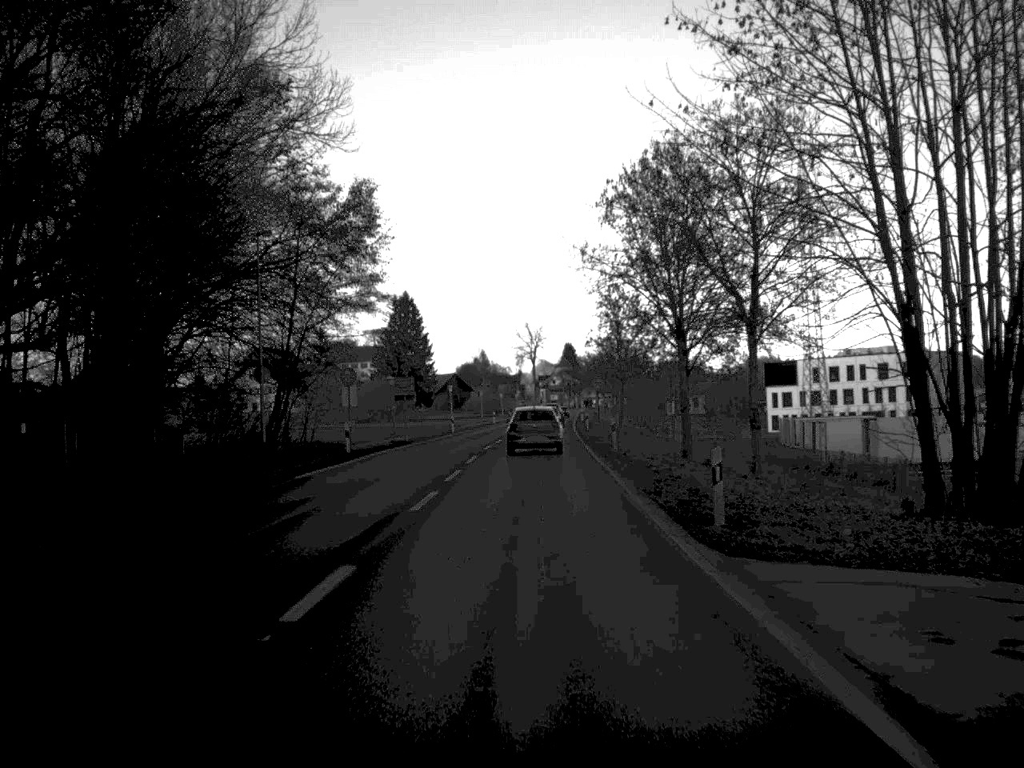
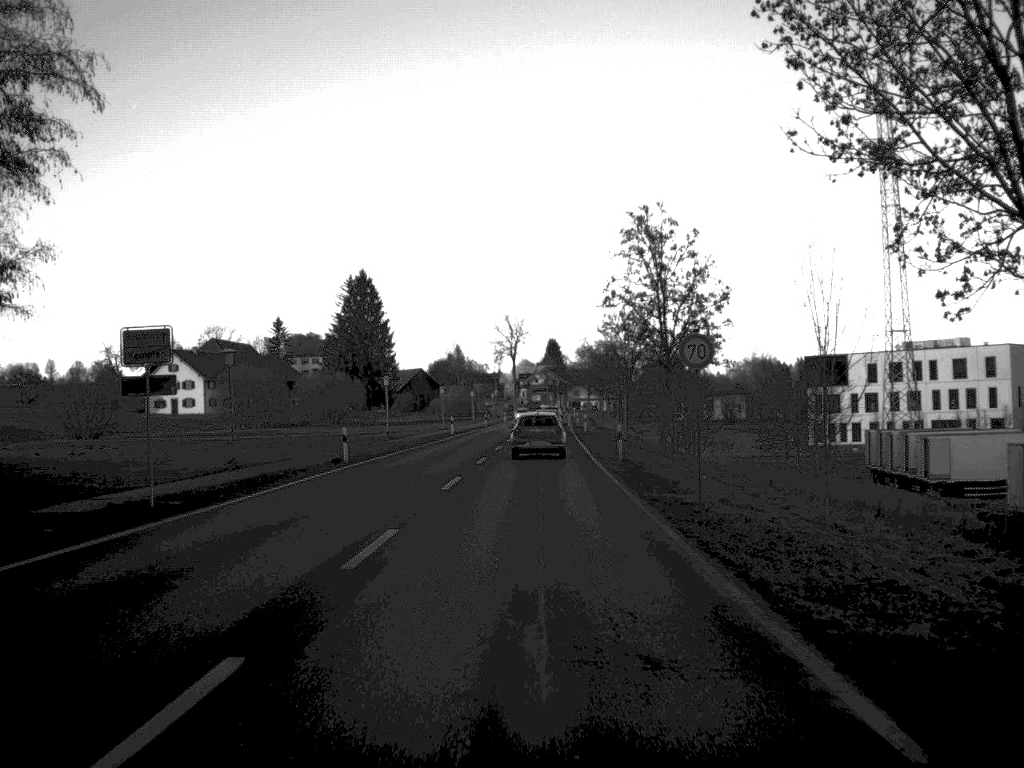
(+0.3, +40.4) m; +1°
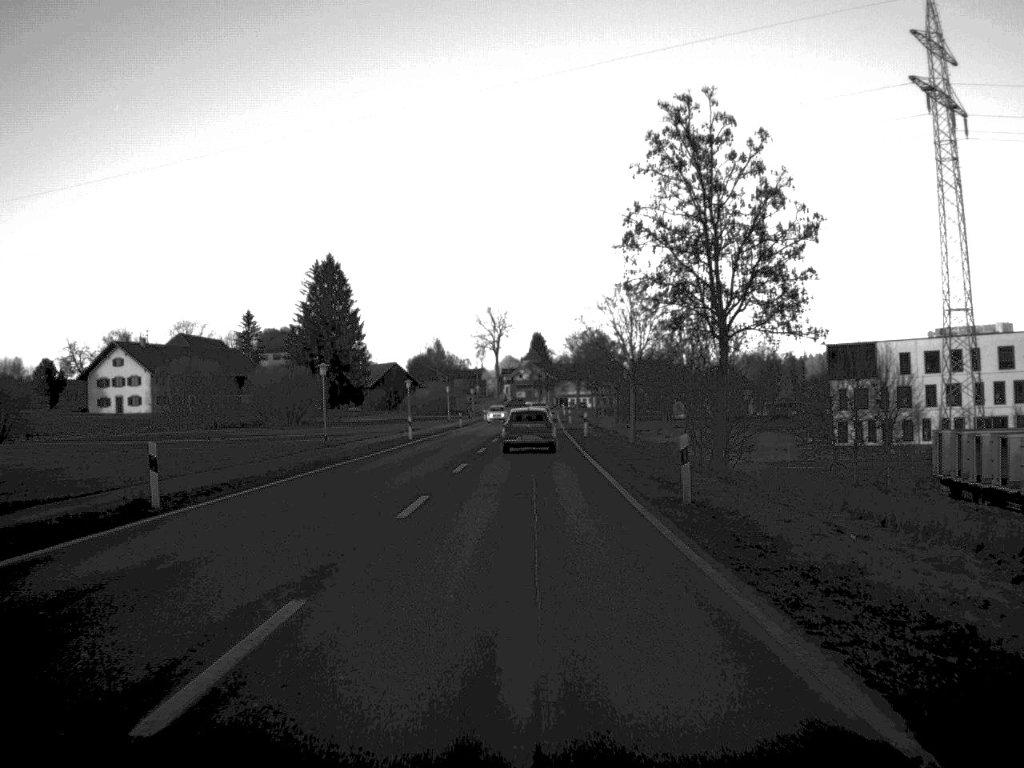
(+0.1, +19.0) m; +1°
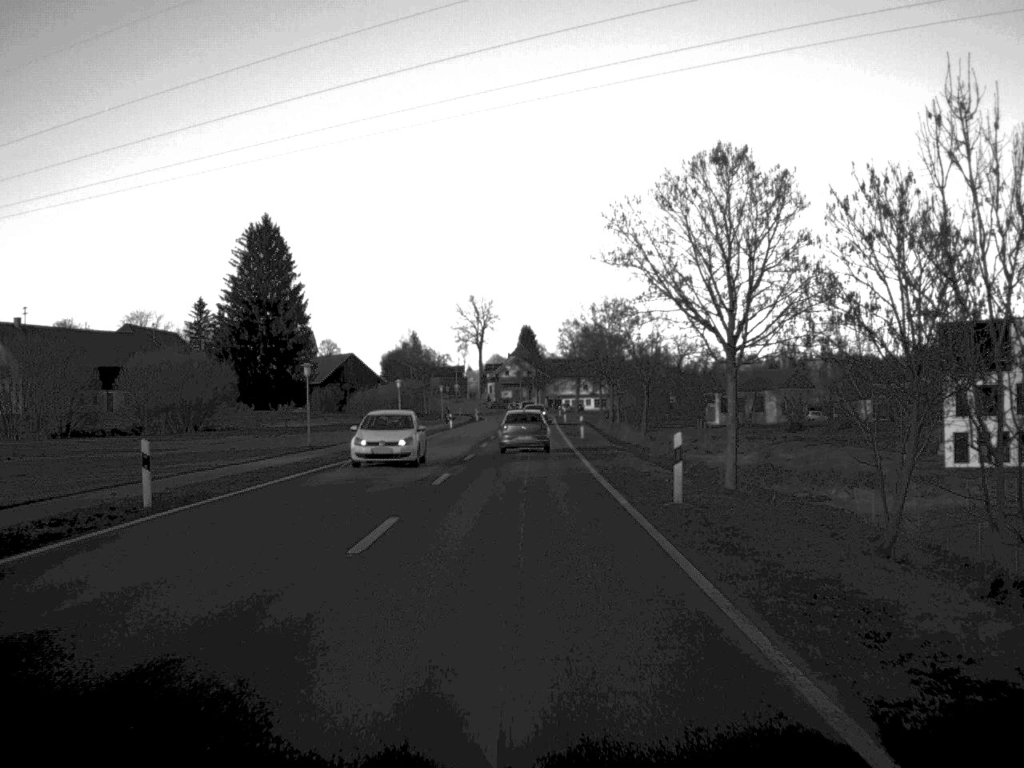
(+0.2, +40.5) m; 0°
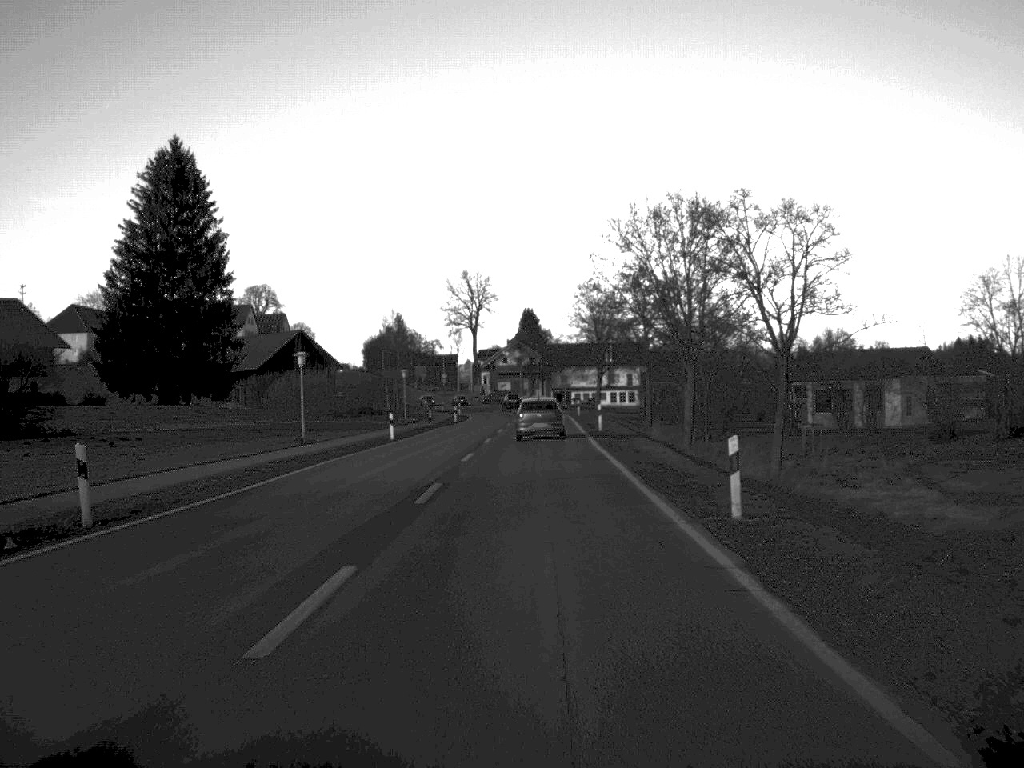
(-0.1, +42.3) m; 0°
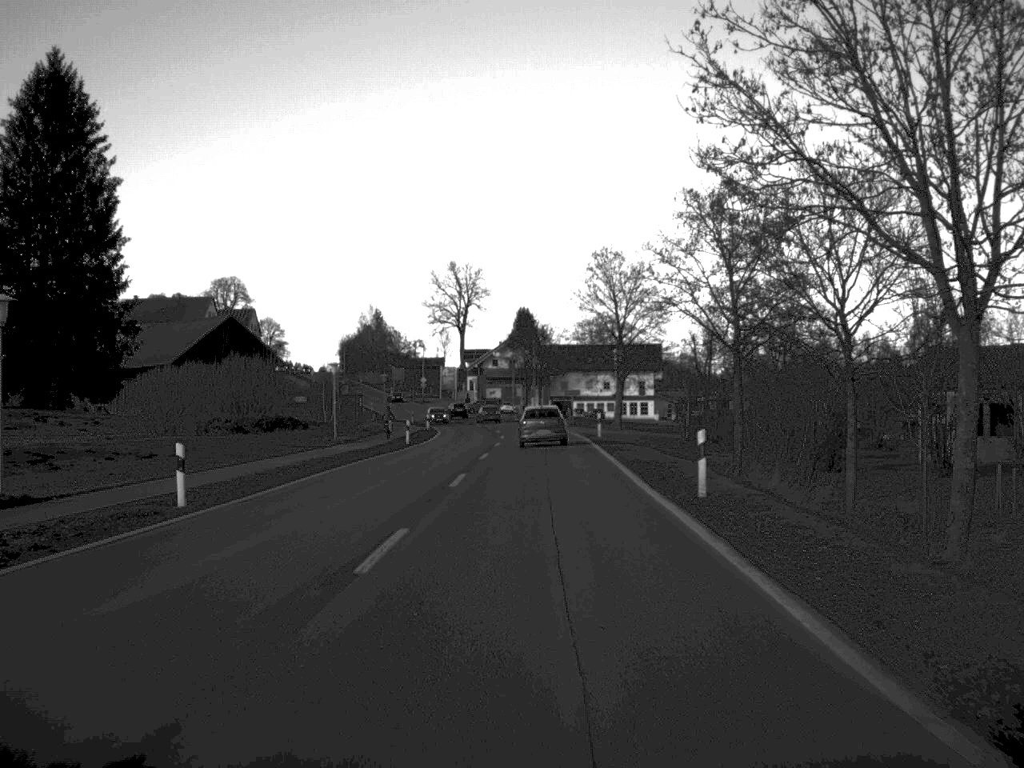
(+0.1, +30.9) m; 0°
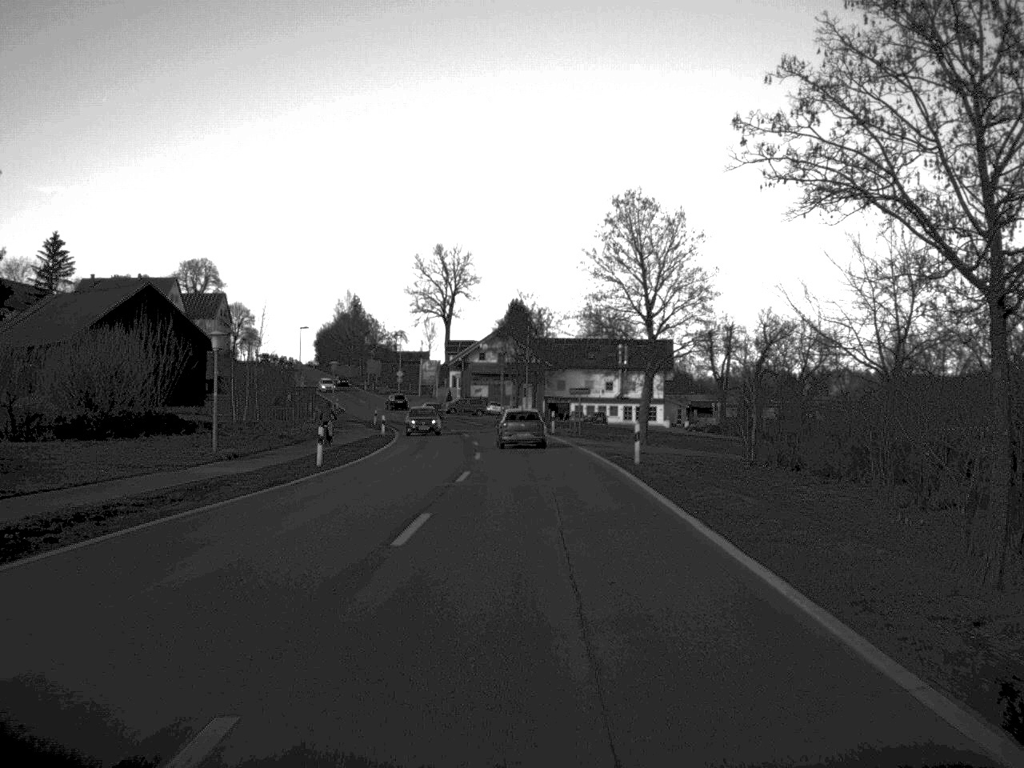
(0.0, +22.1) m; 0°
